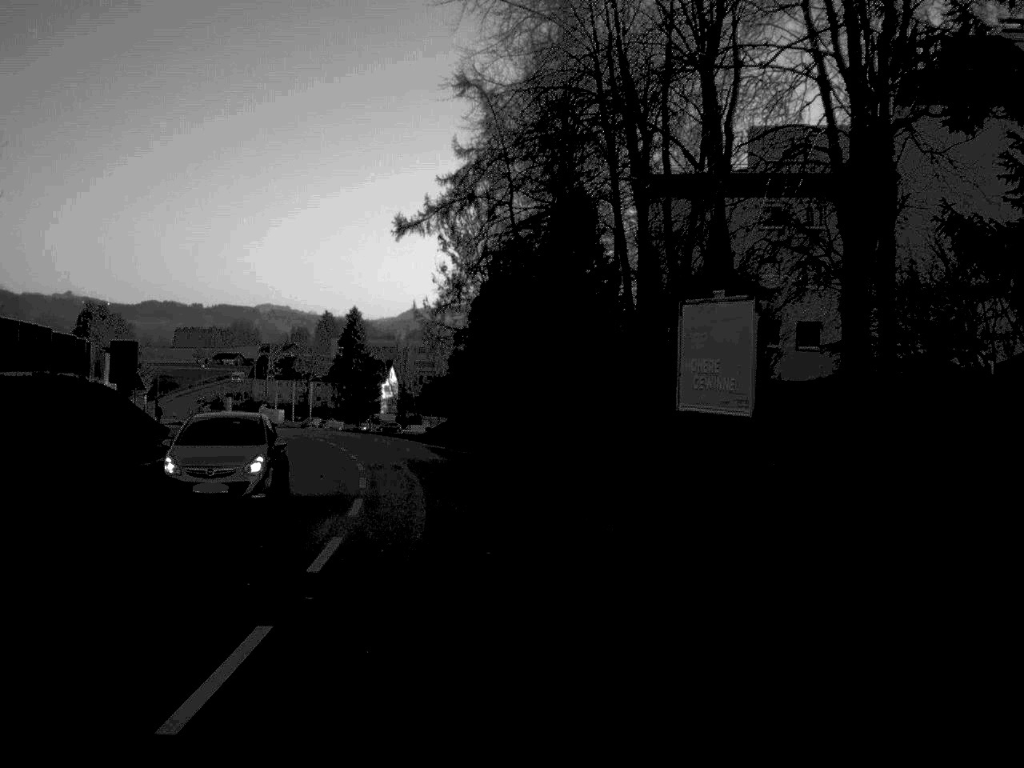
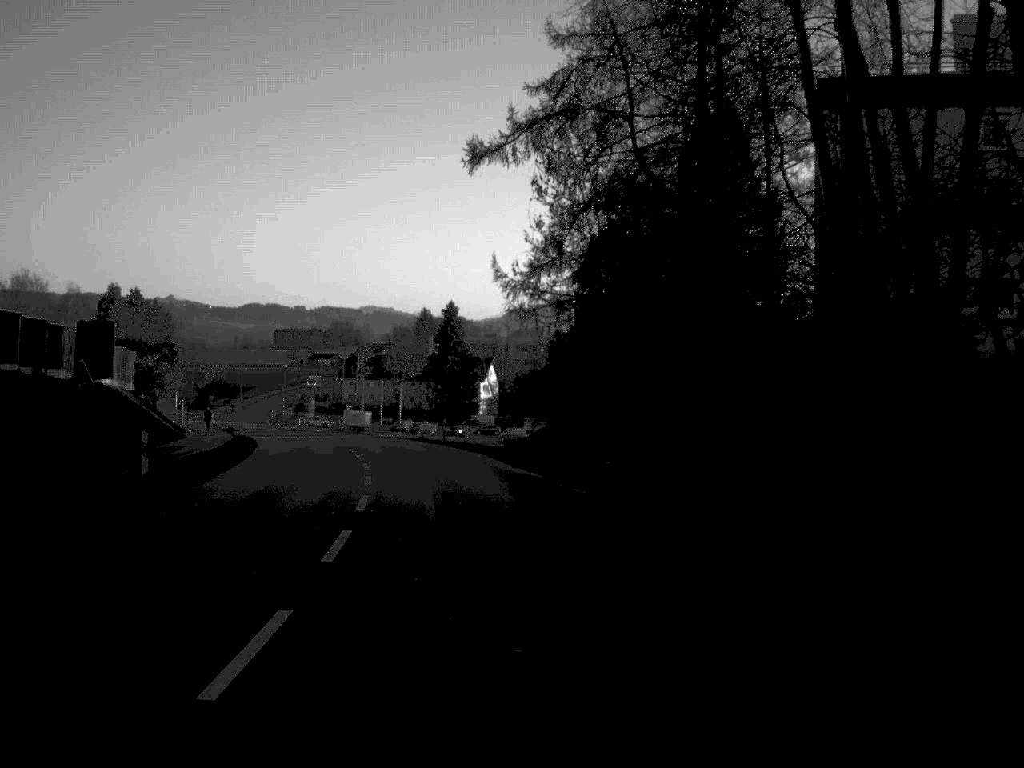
(-0.7, +17.4) m; -5°
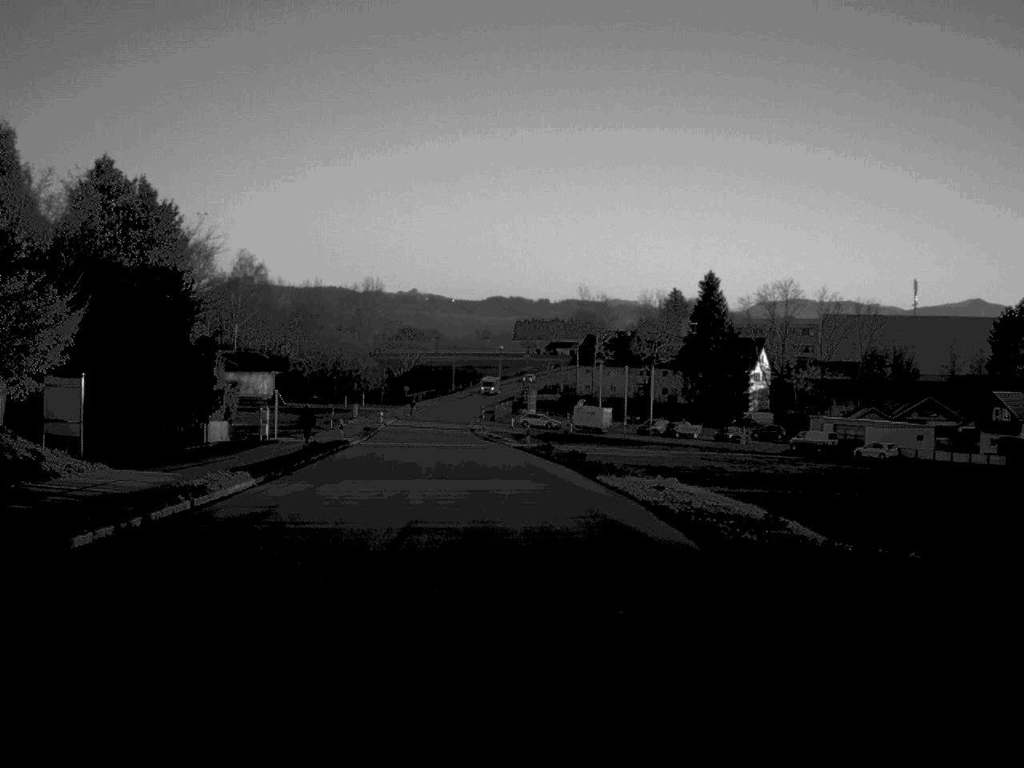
(-4.9, +47.2) m; -11°
